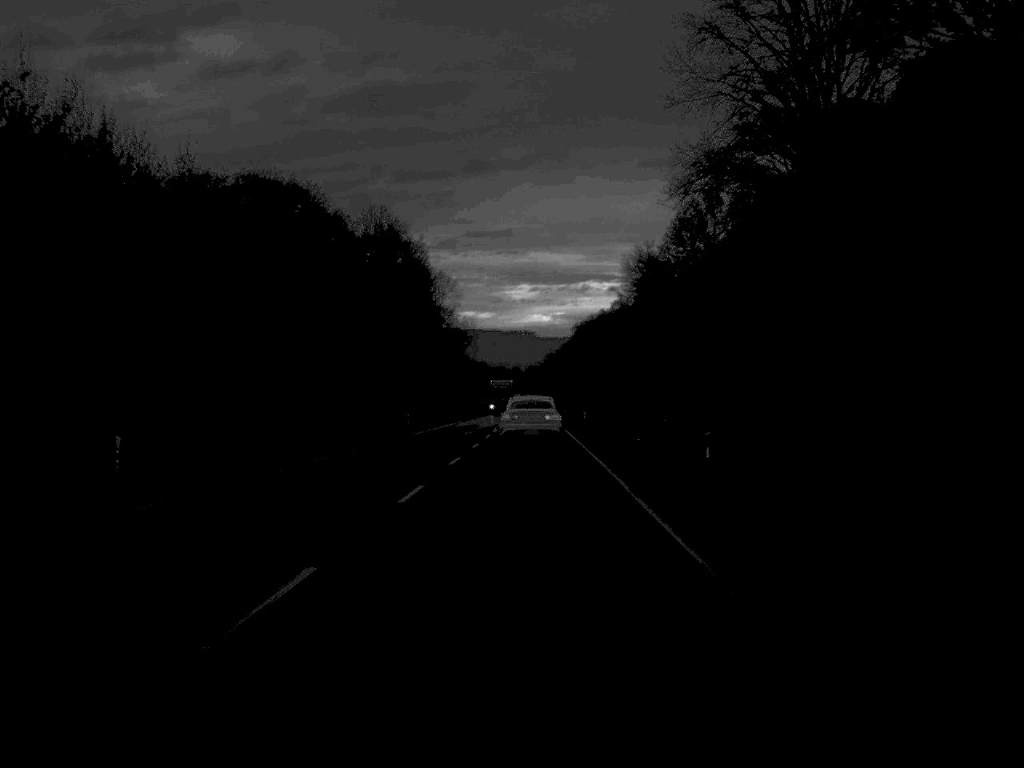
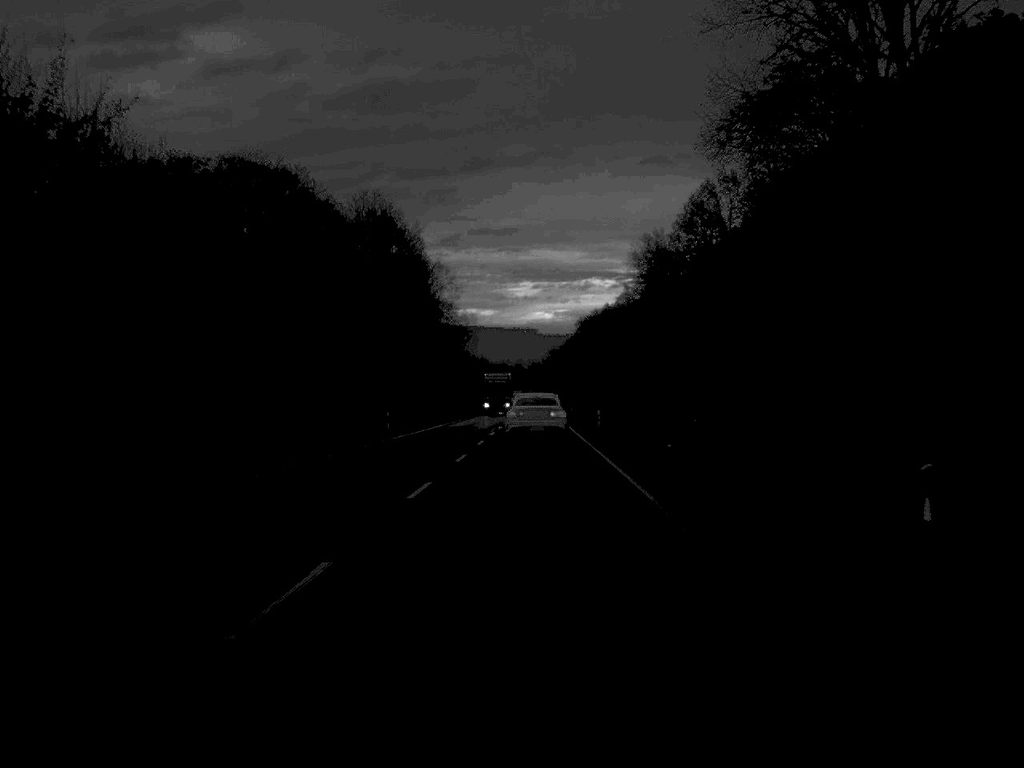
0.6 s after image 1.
(0.0, +11.6) m; 0°
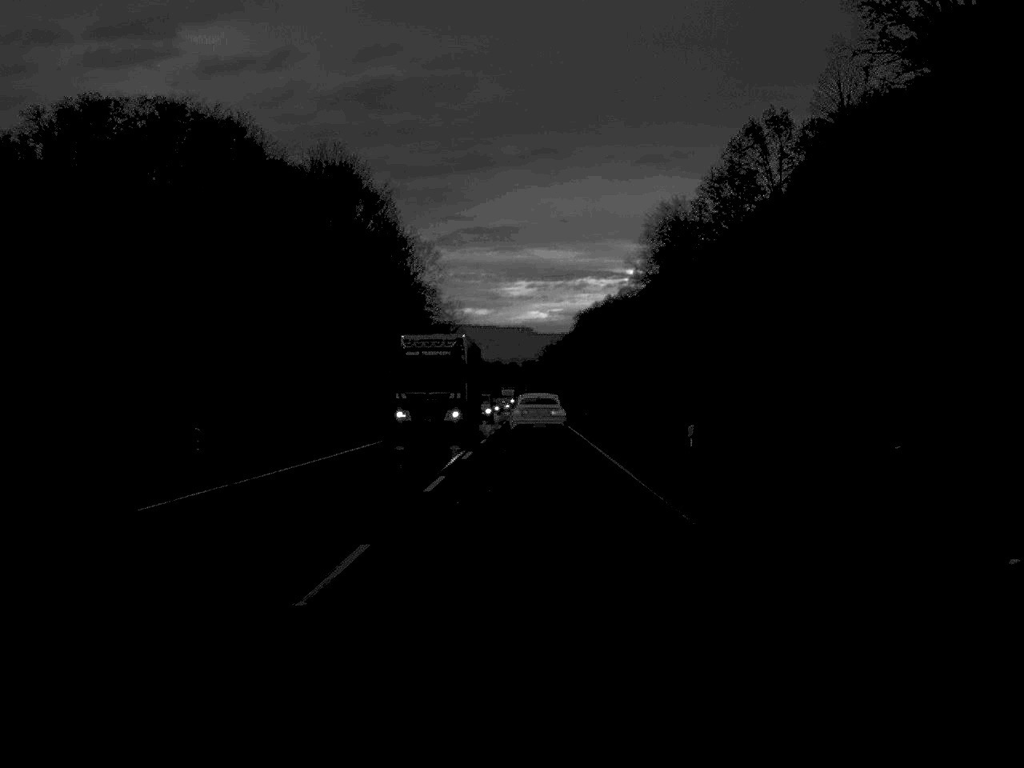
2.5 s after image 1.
(+0.1, +33.9) m; 0°
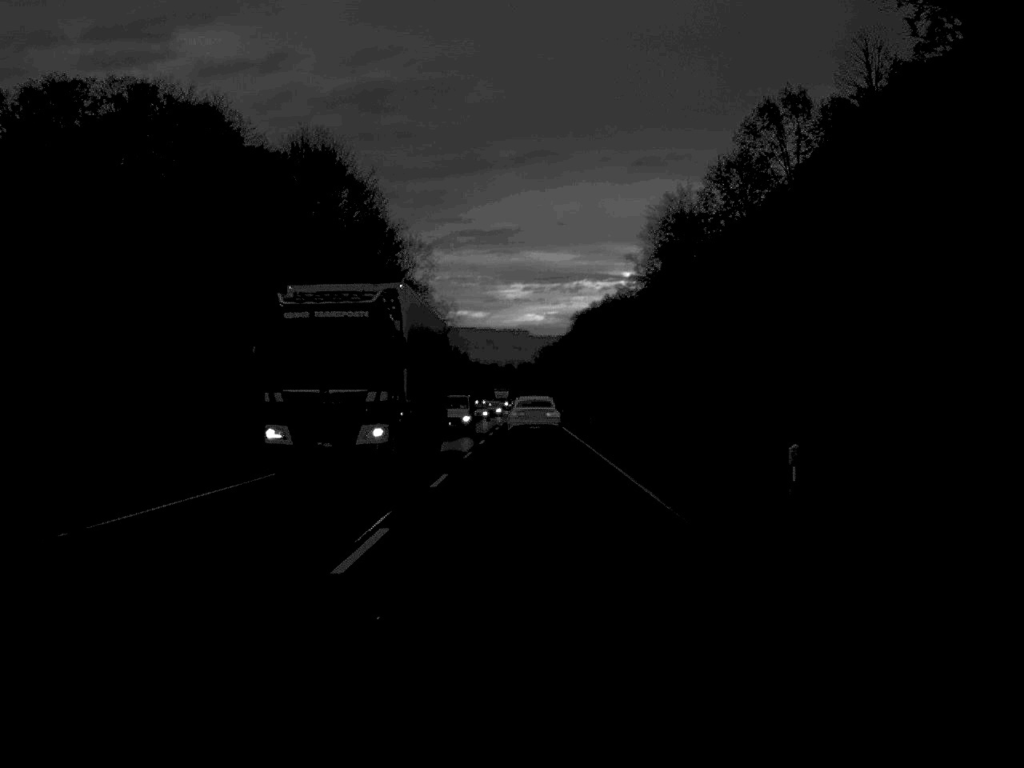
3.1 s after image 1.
(0.0, +9.9) m; 0°
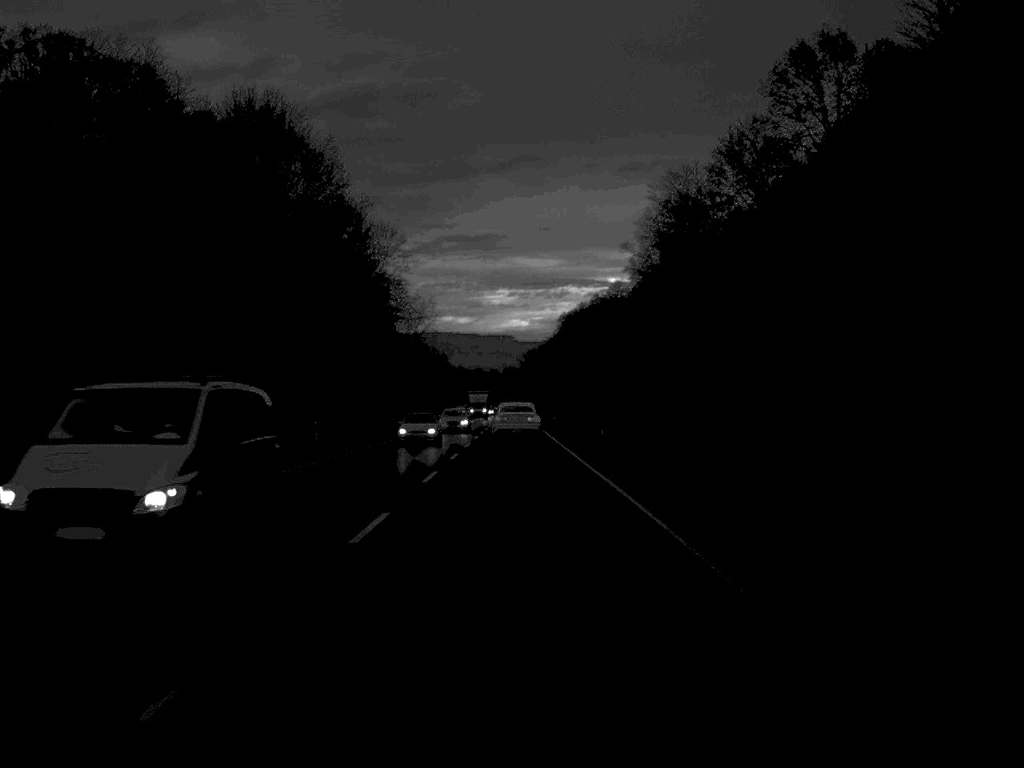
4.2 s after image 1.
(+0.1, +20.4) m; +1°
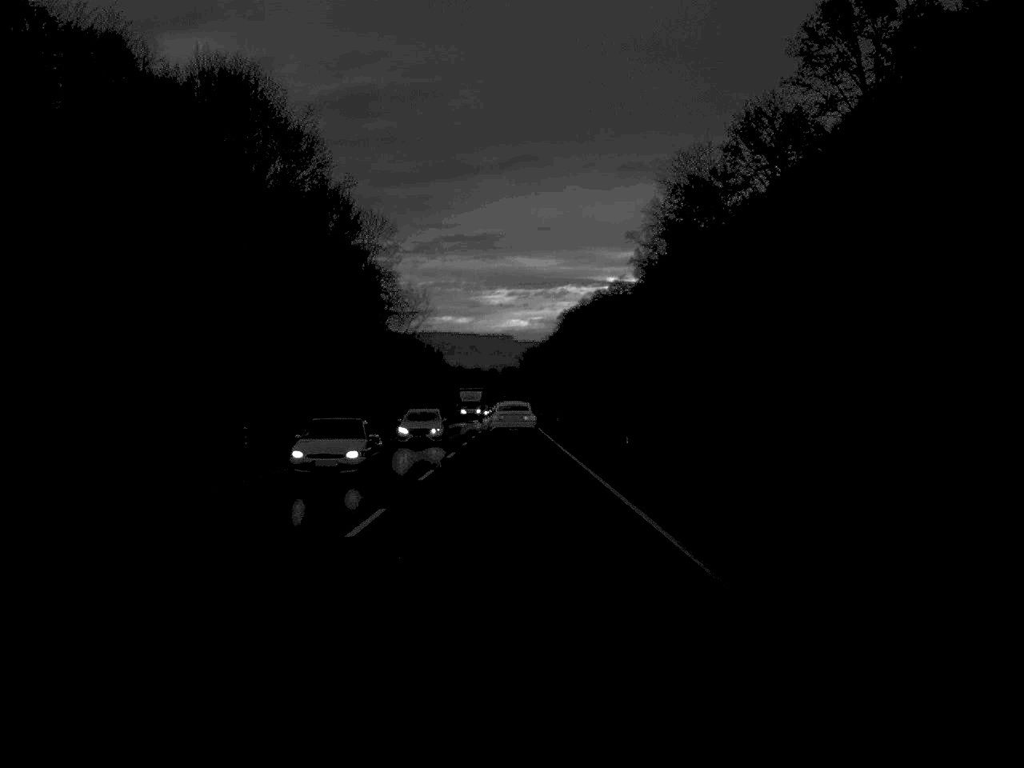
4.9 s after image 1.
(0.0, +11.2) m; 0°
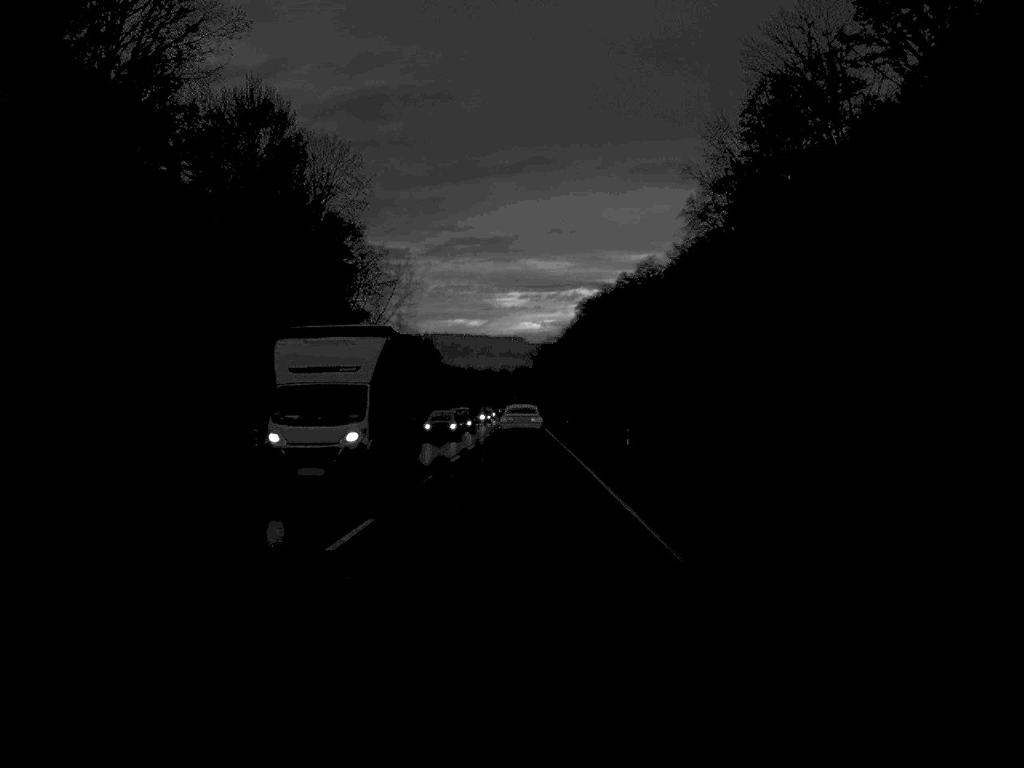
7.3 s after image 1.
(-0.3, +49.1) m; 0°
